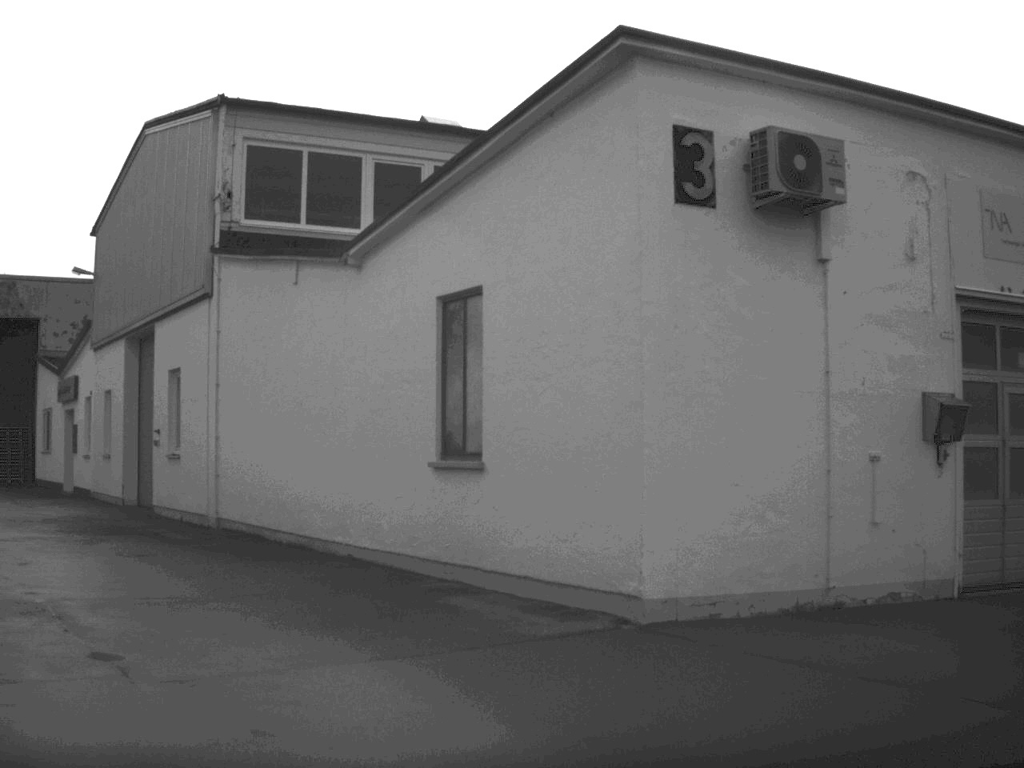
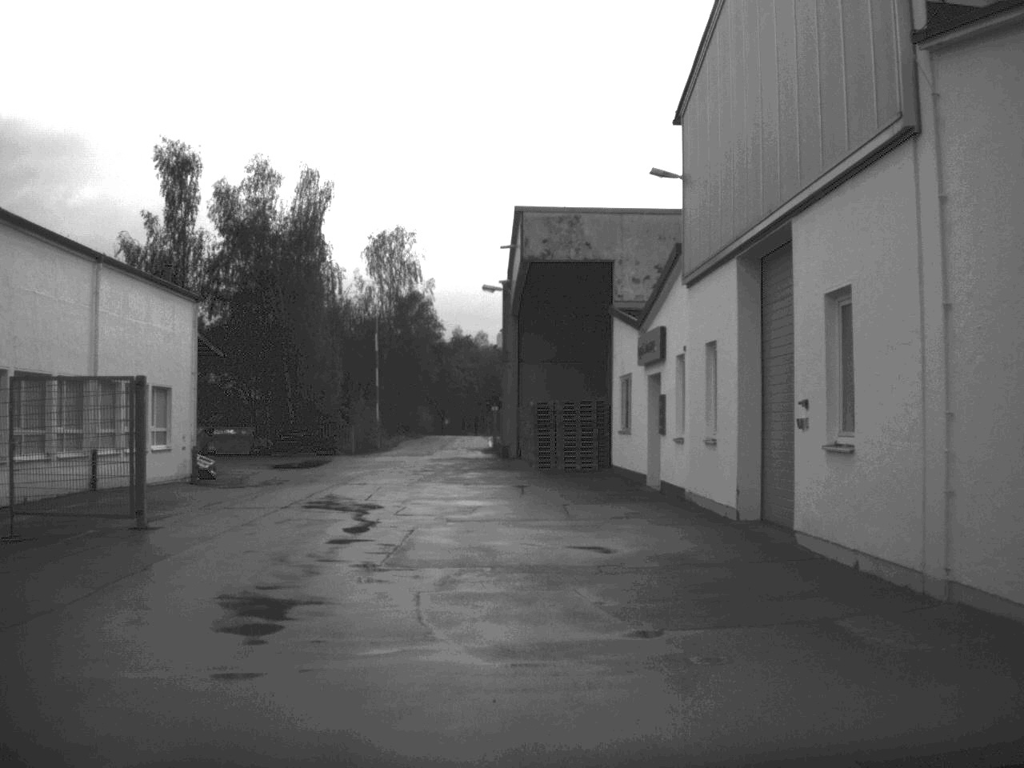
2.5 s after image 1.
(-2.8, +10.1) m; -26°
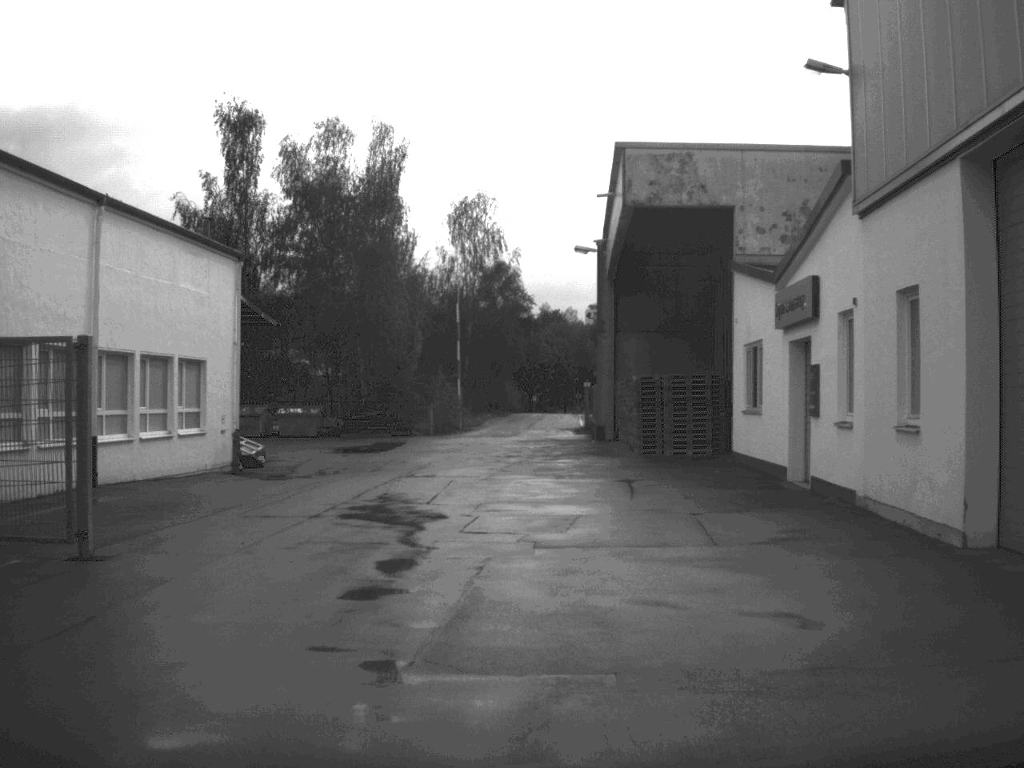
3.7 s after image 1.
(-0.2, +6.0) m; -4°
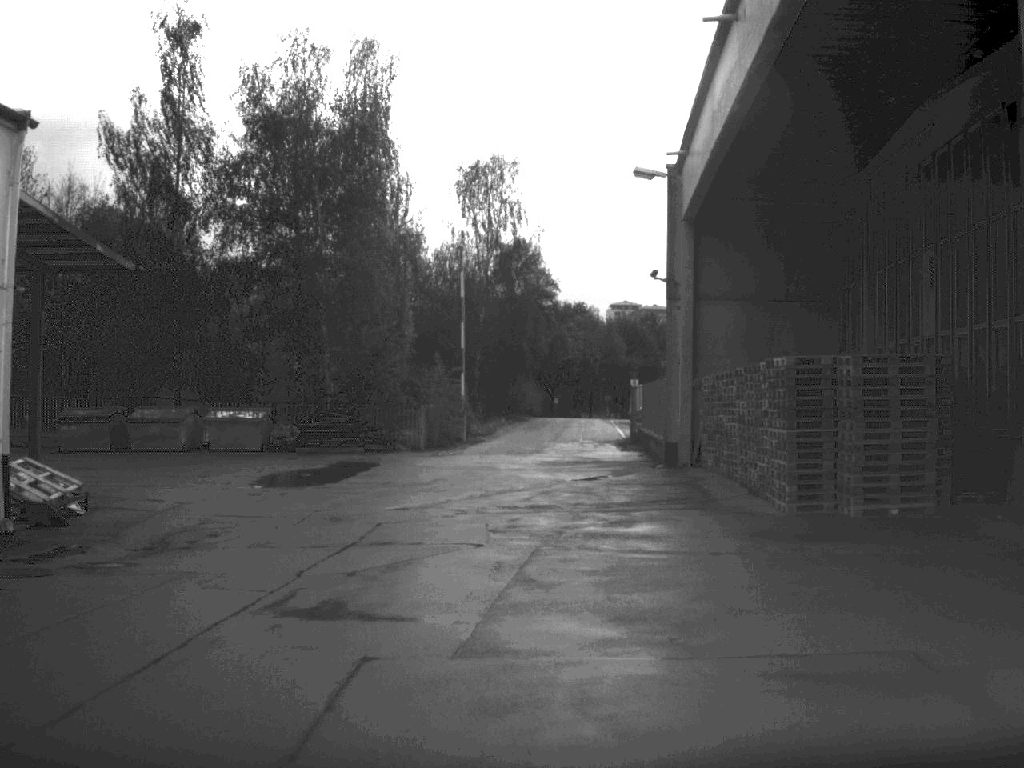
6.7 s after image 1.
(-0.3, +17.0) m; -1°
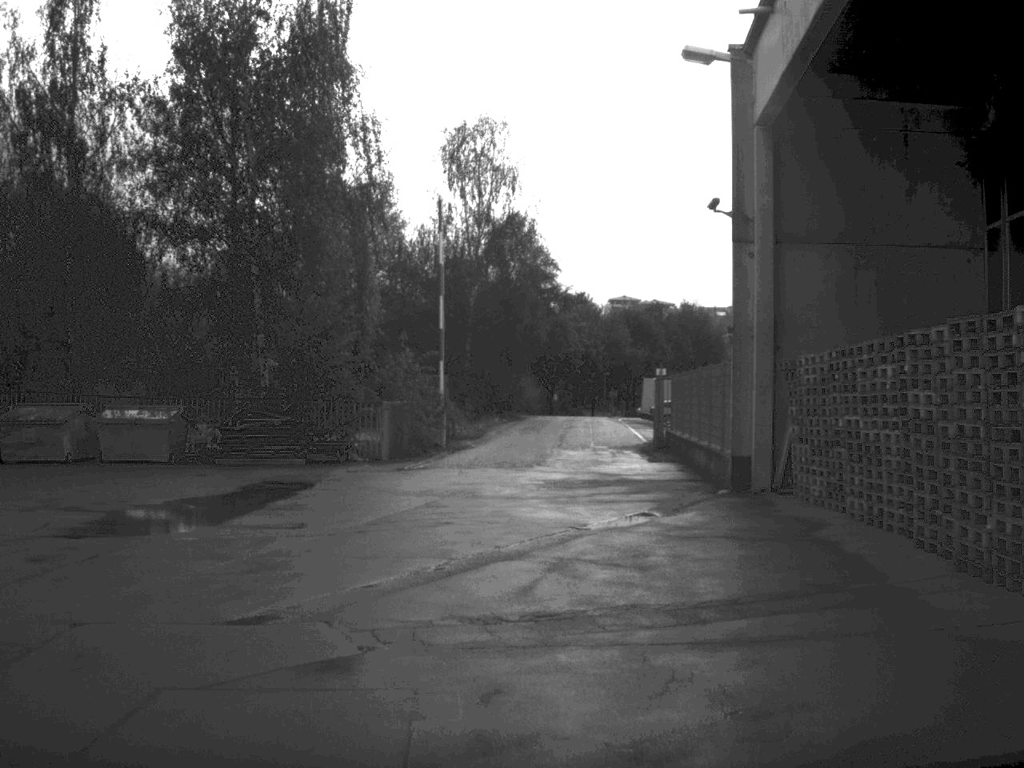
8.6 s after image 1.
(0.0, +10.8) m; 0°
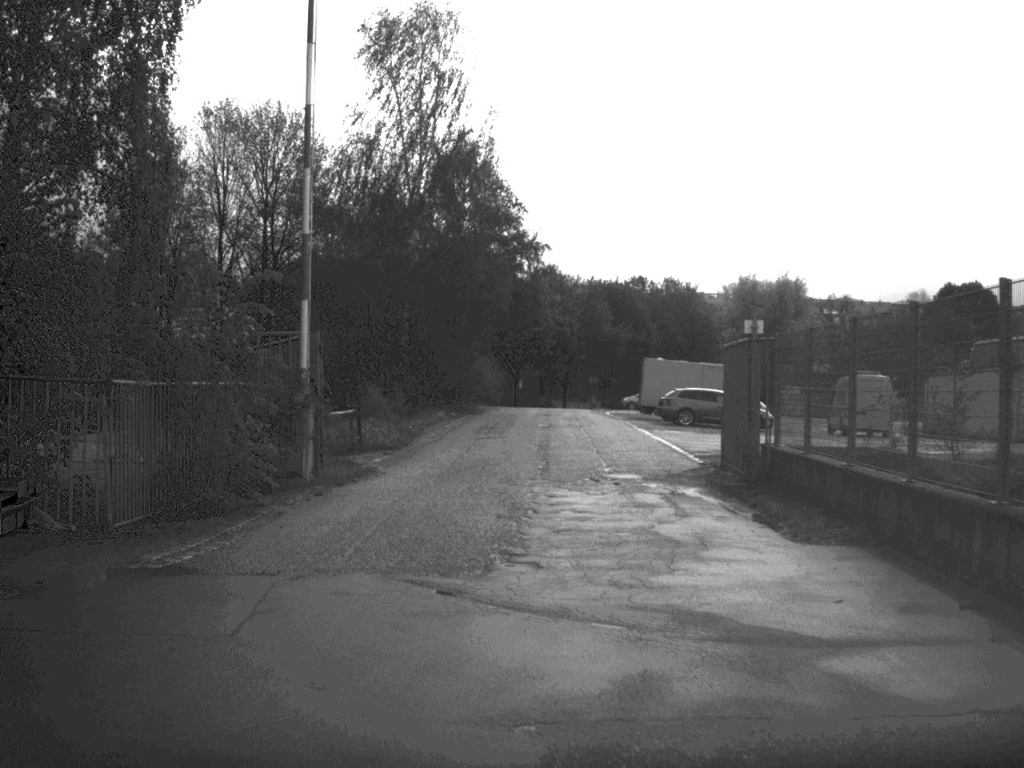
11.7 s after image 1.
(0.0, +20.0) m; +1°
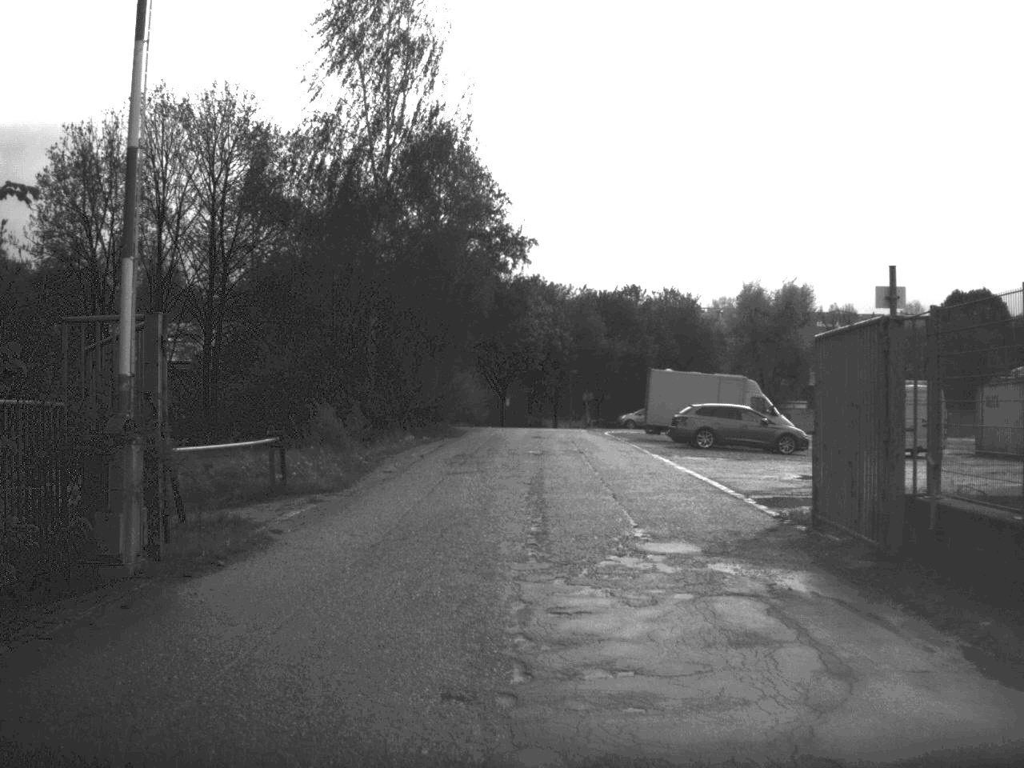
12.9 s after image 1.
(0.0, +8.0) m; +1°
